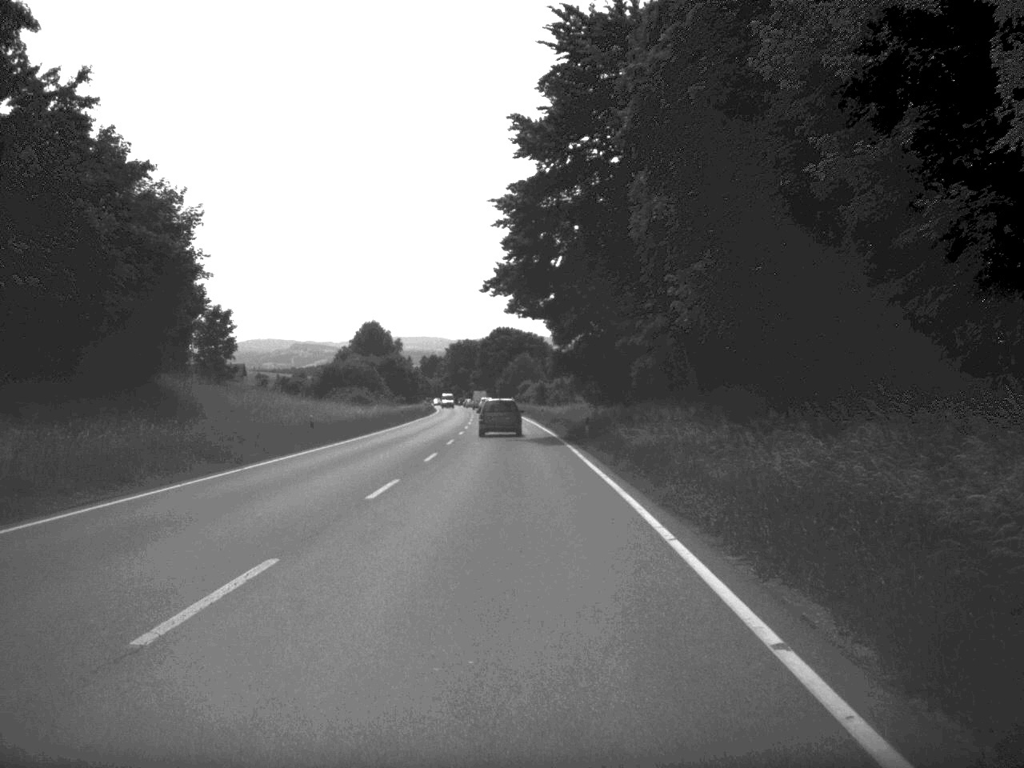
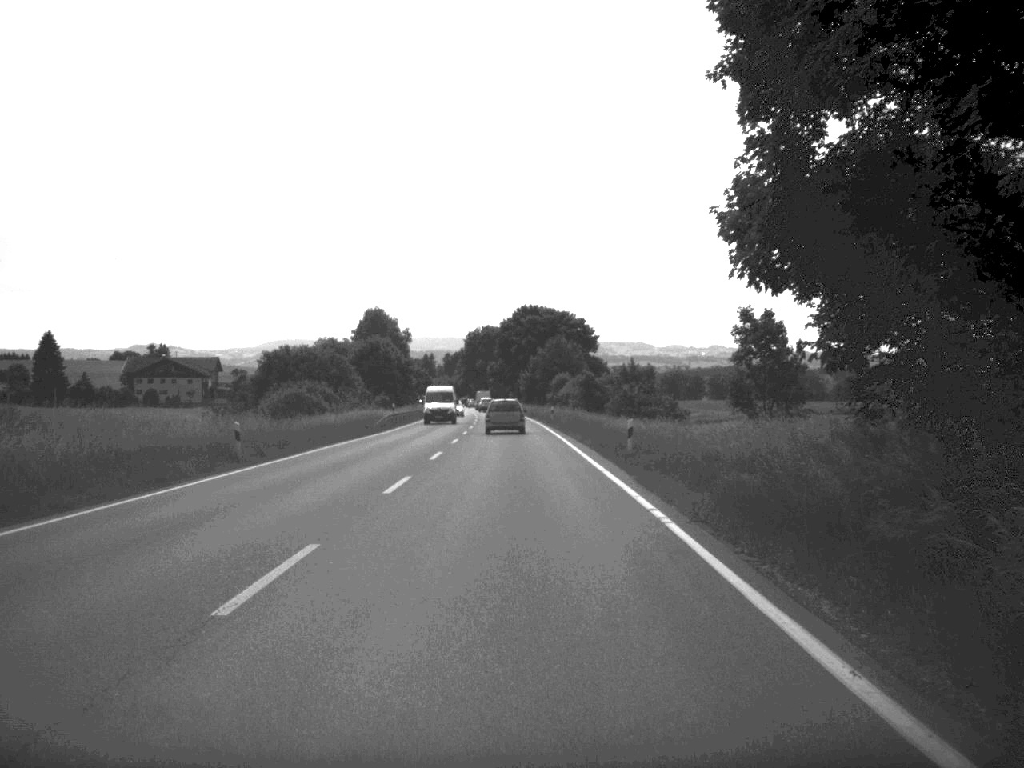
(-0.7, +57.5) m; -1°
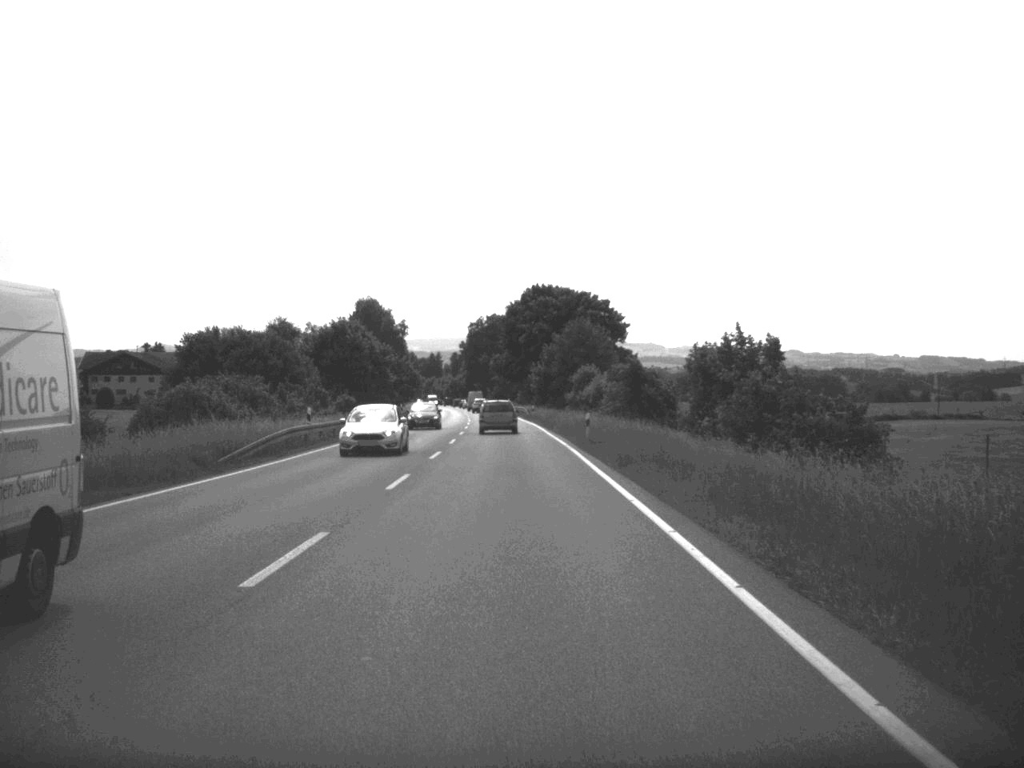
(-0.1, +34.0) m; -1°
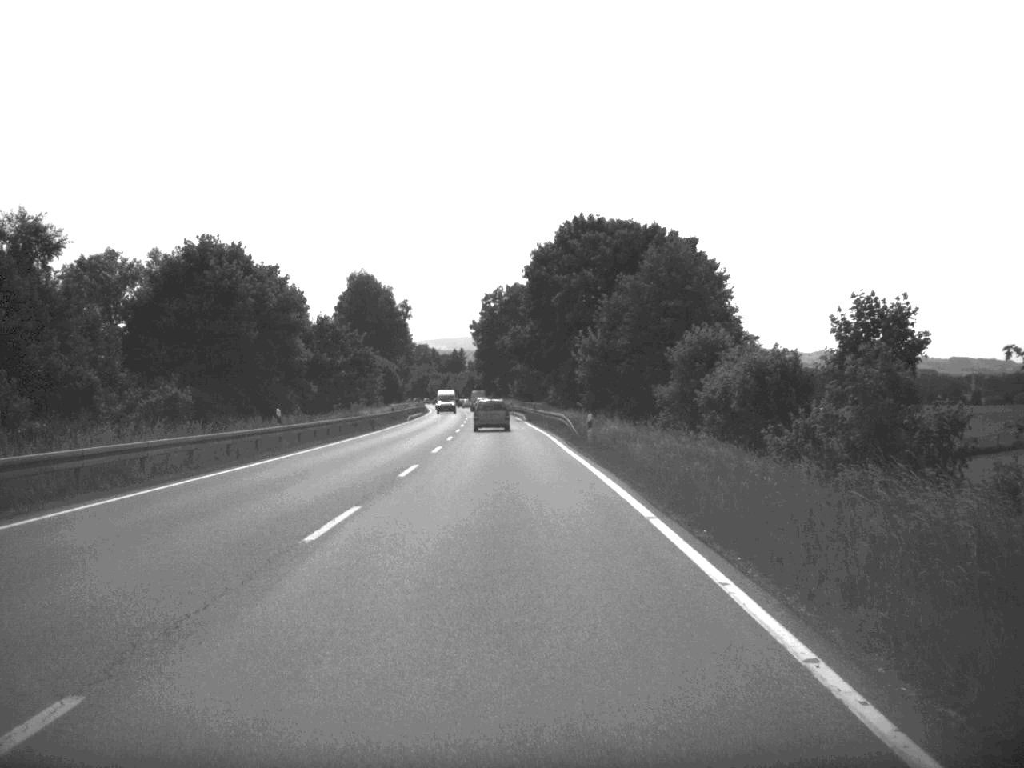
(-0.6, +55.5) m; -1°
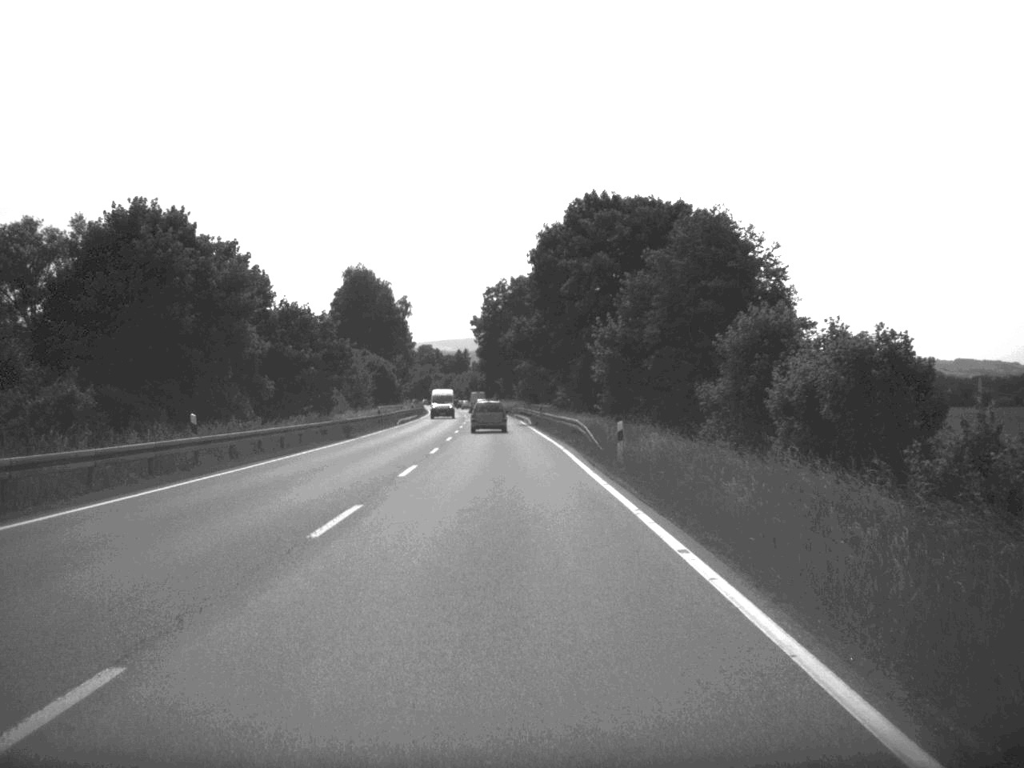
(0.0, +11.1) m; 0°
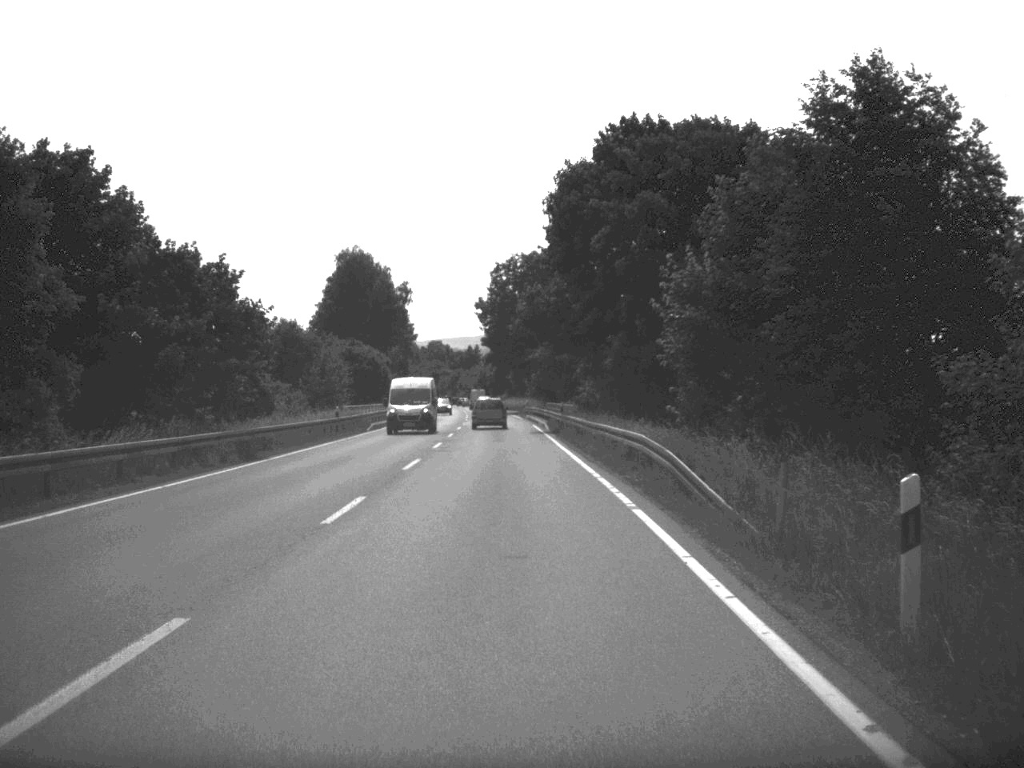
(-0.1, +21.8) m; -1°
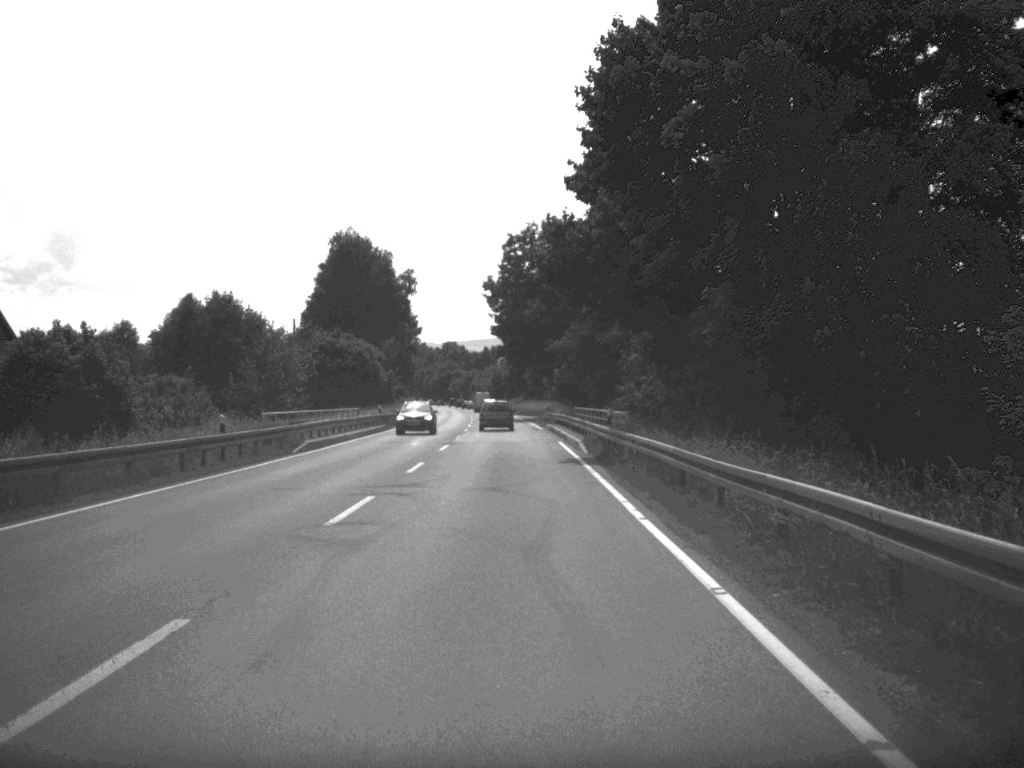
(-0.2, +23.6) m; -1°
